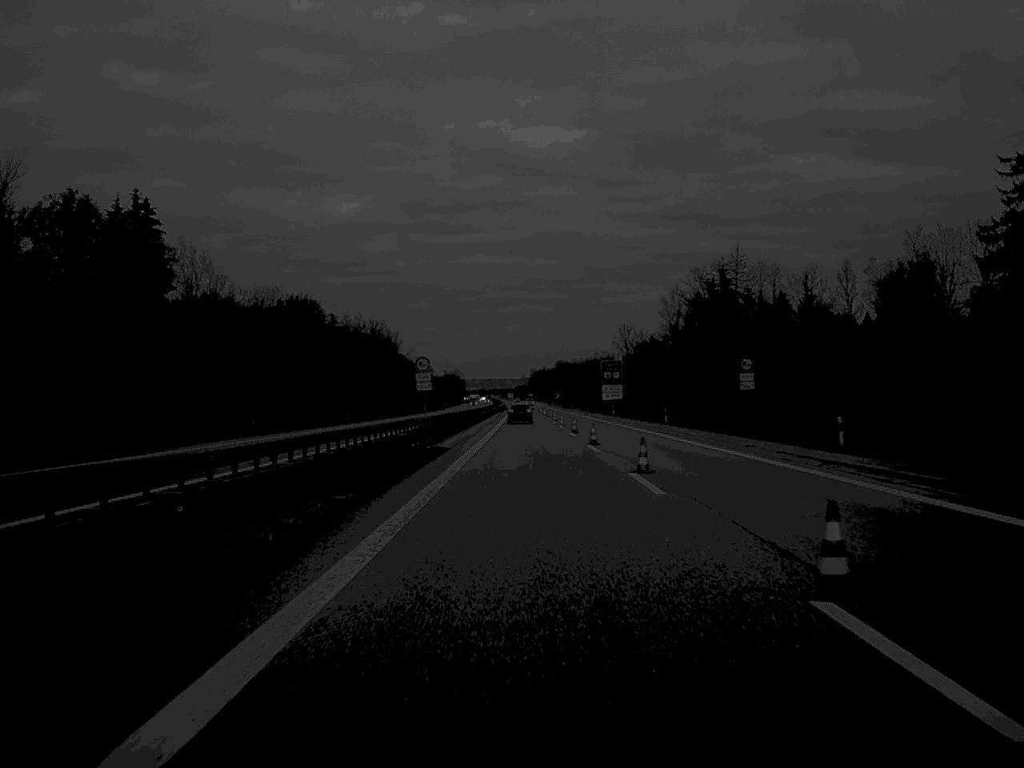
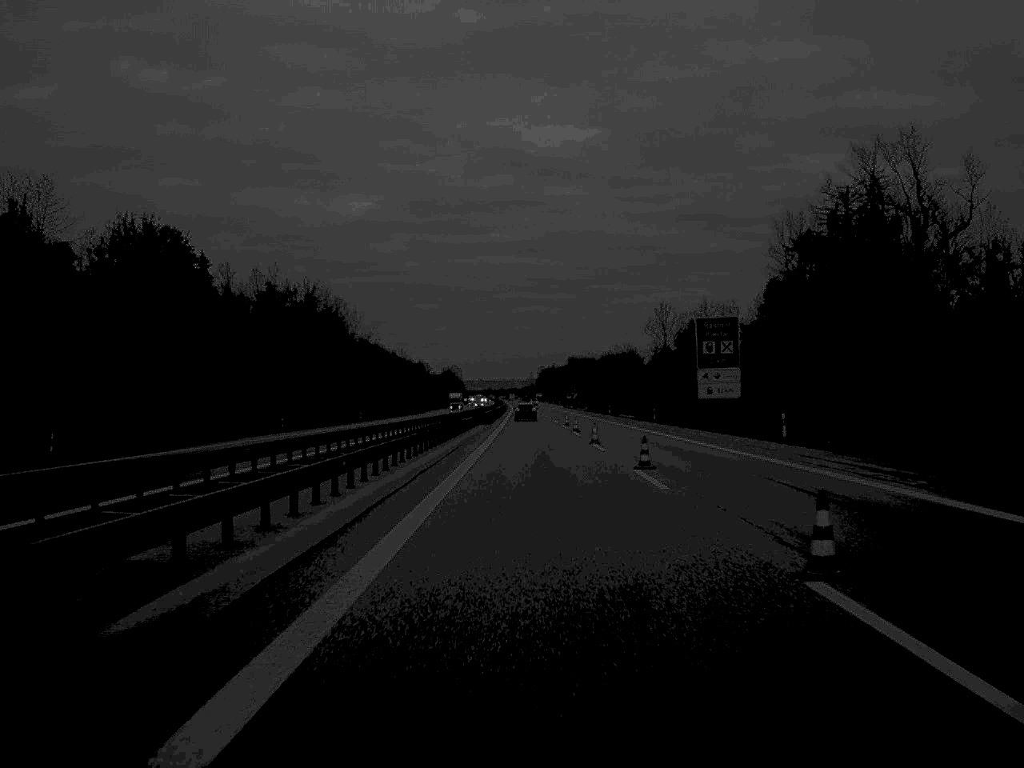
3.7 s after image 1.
(-0.3, +88.2) m; 0°
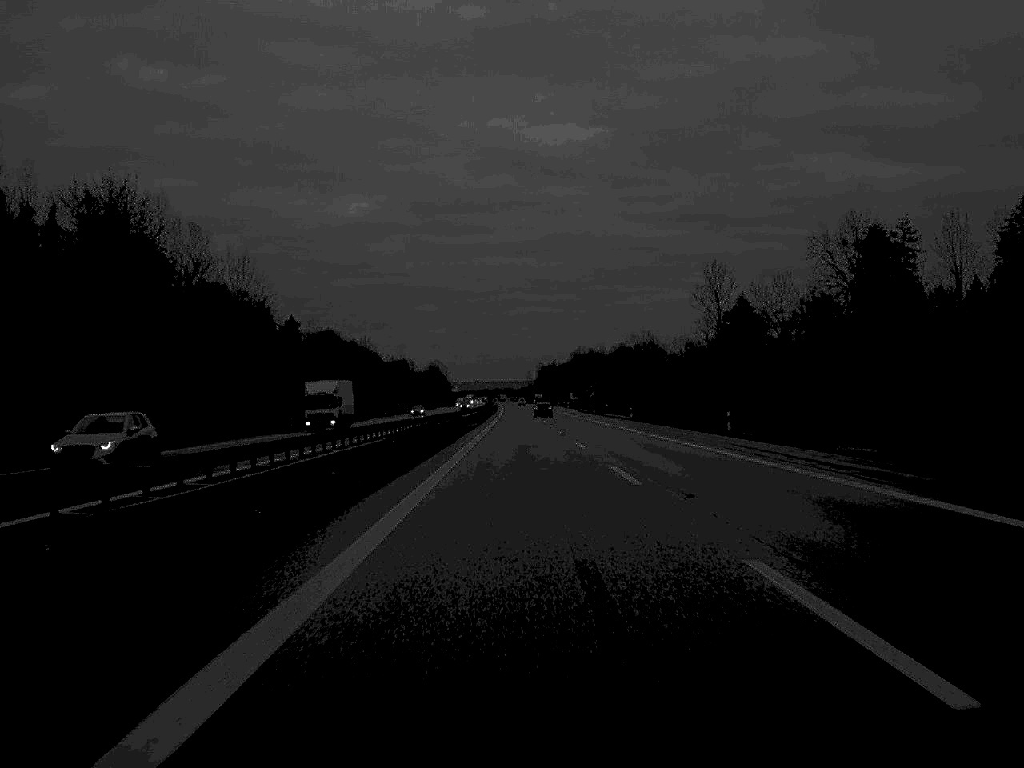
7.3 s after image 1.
(+0.1, +88.0) m; 0°
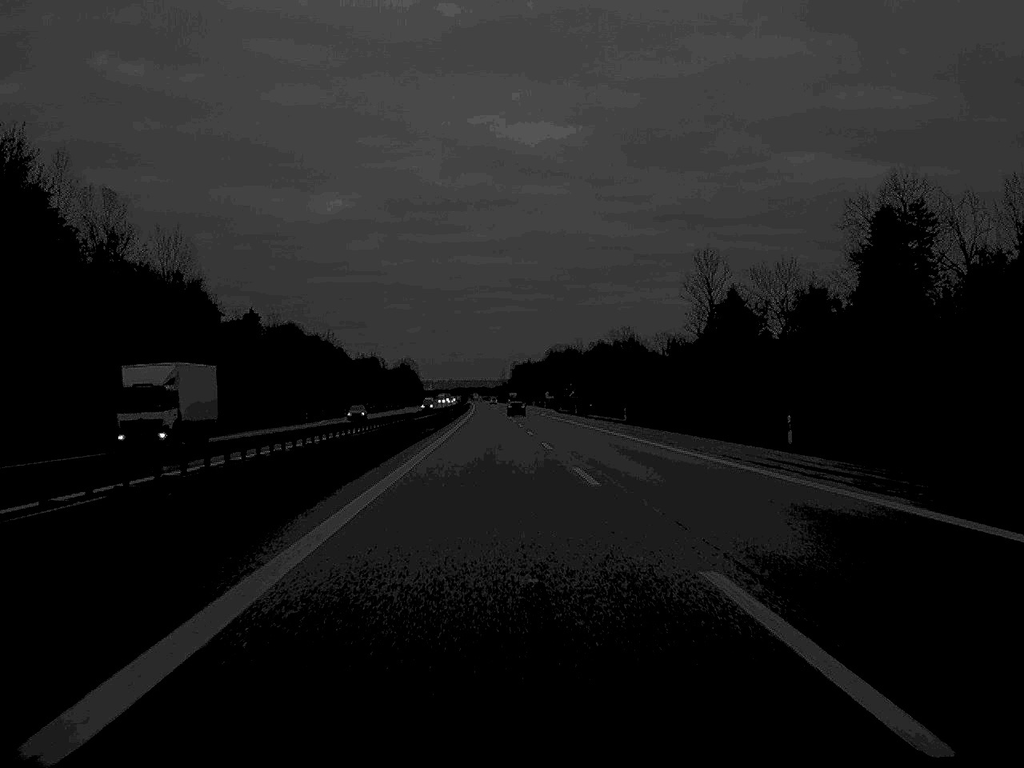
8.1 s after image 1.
(+0.2, +18.4) m; +1°
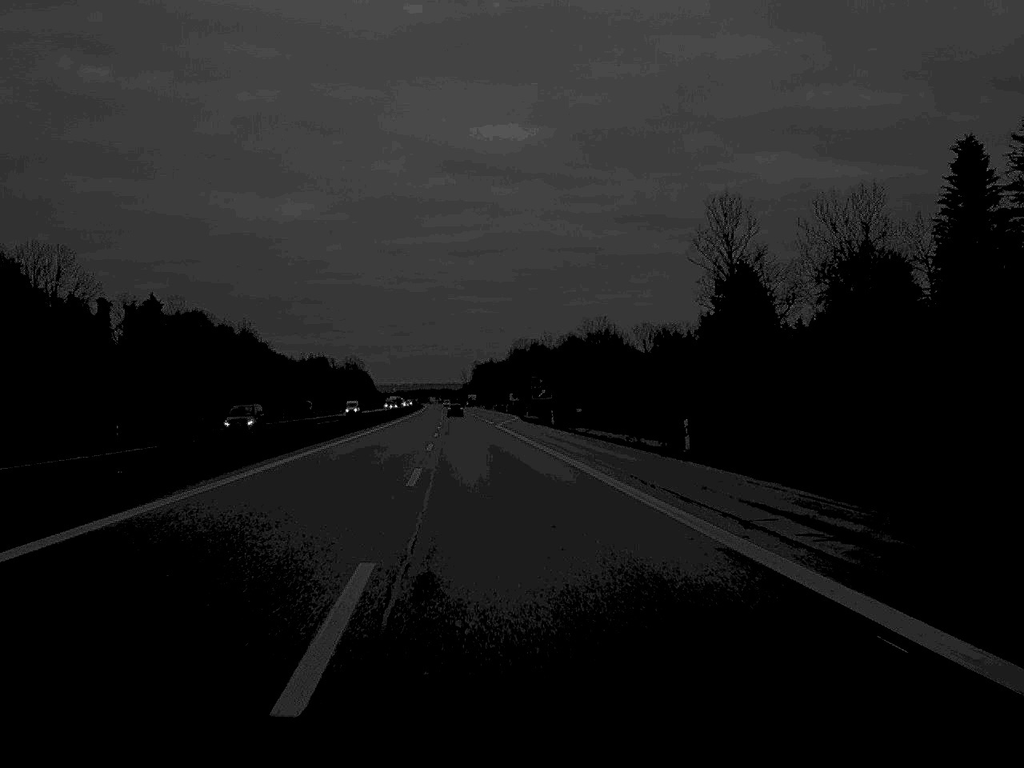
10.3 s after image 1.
(+1.2, +52.9) m; +1°
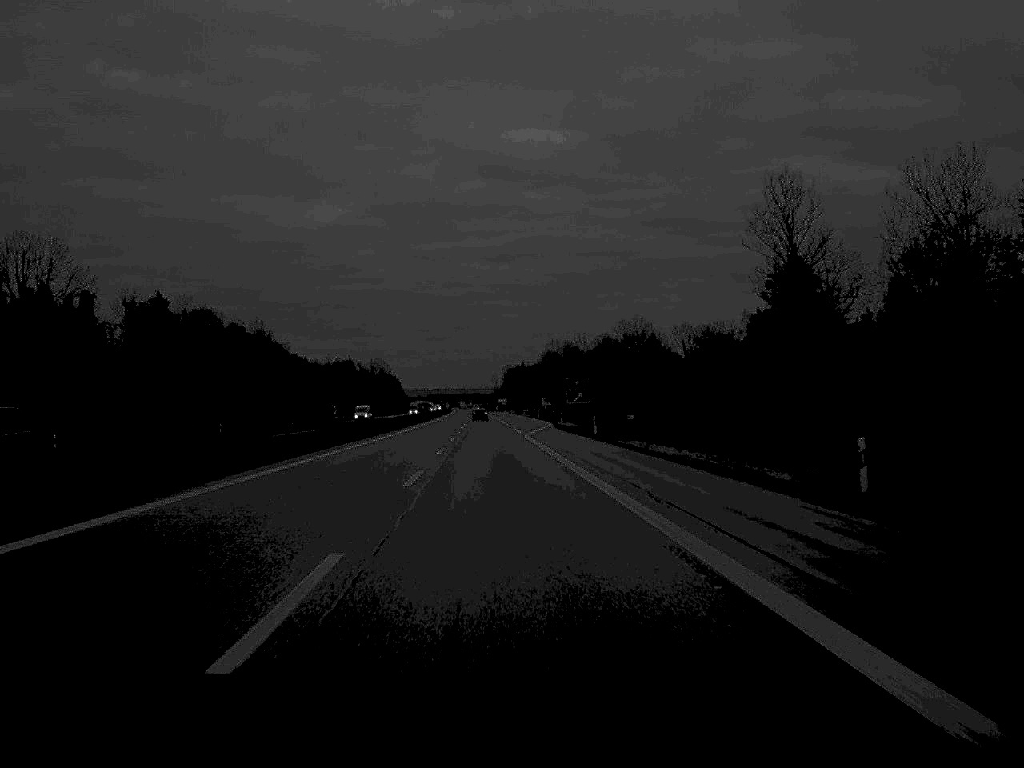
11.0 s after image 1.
(-0.2, +17.0) m; -1°
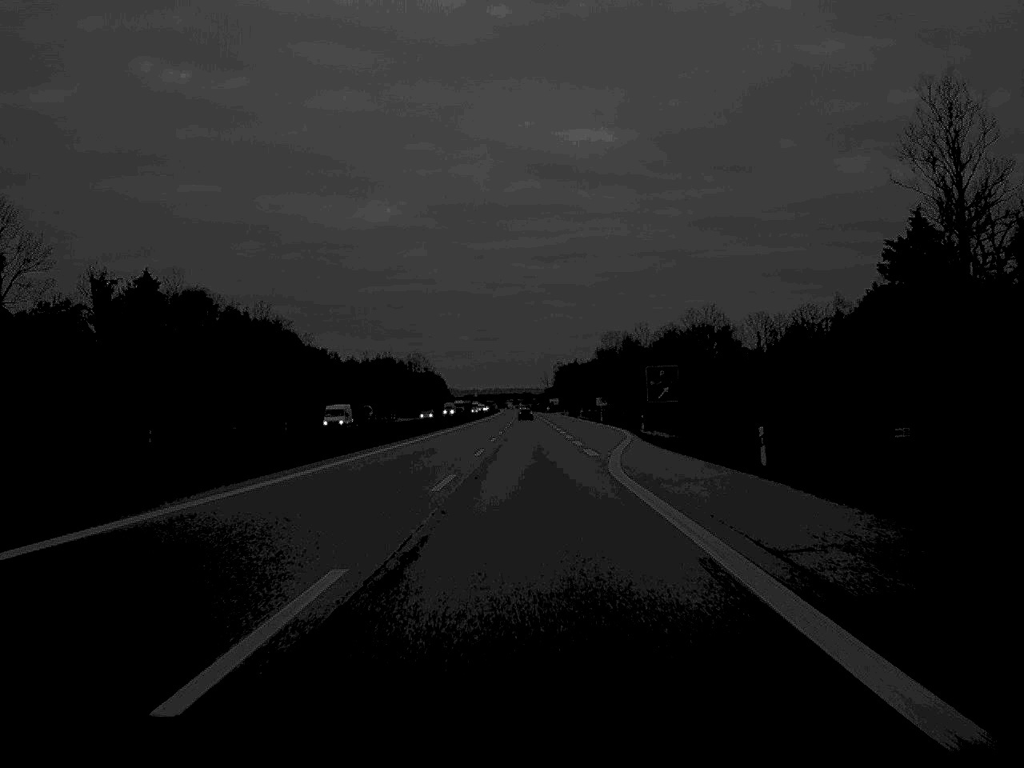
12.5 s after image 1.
(-0.9, +37.2) m; -2°
